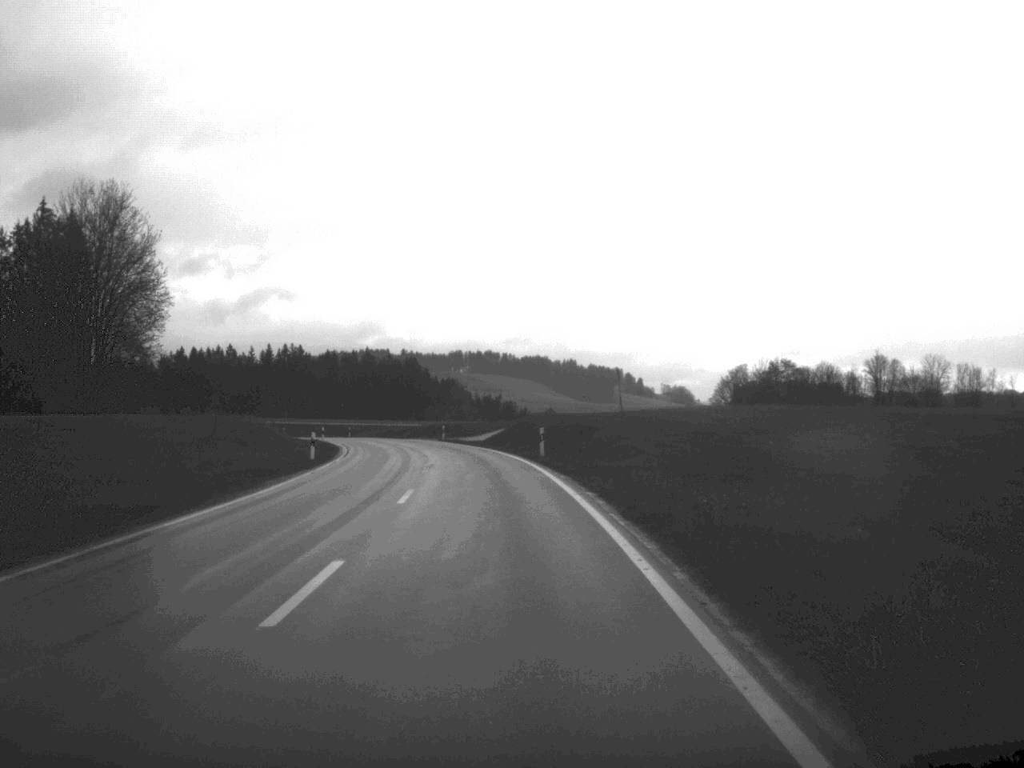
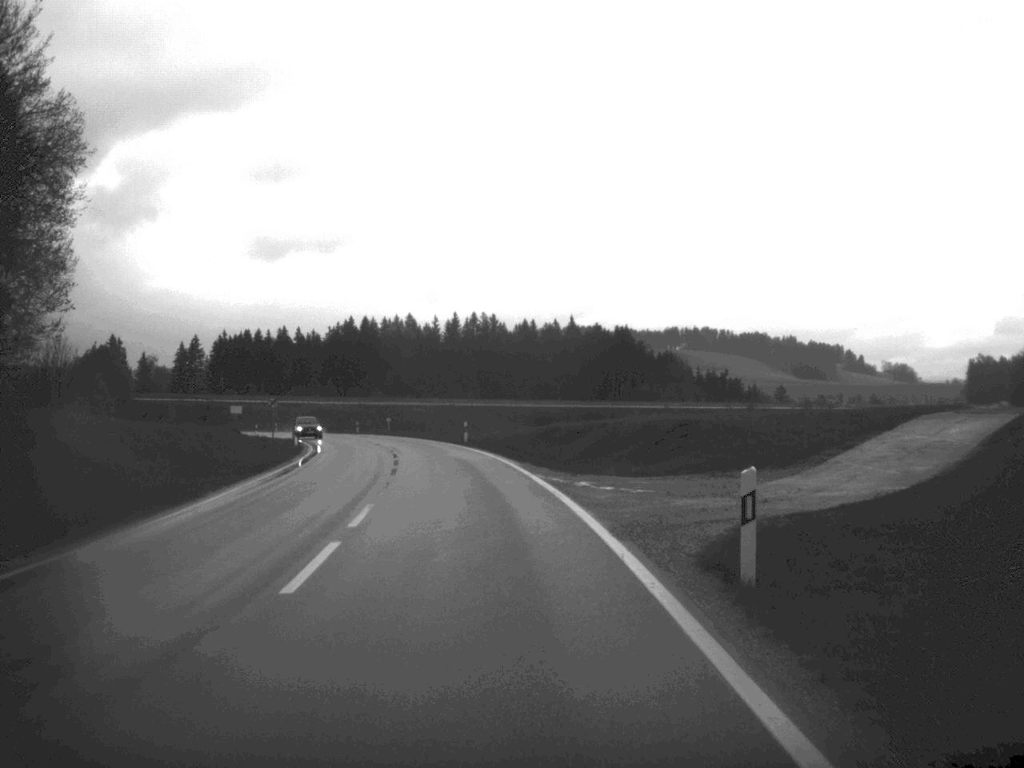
(-5.3, +69.7) m; -10°
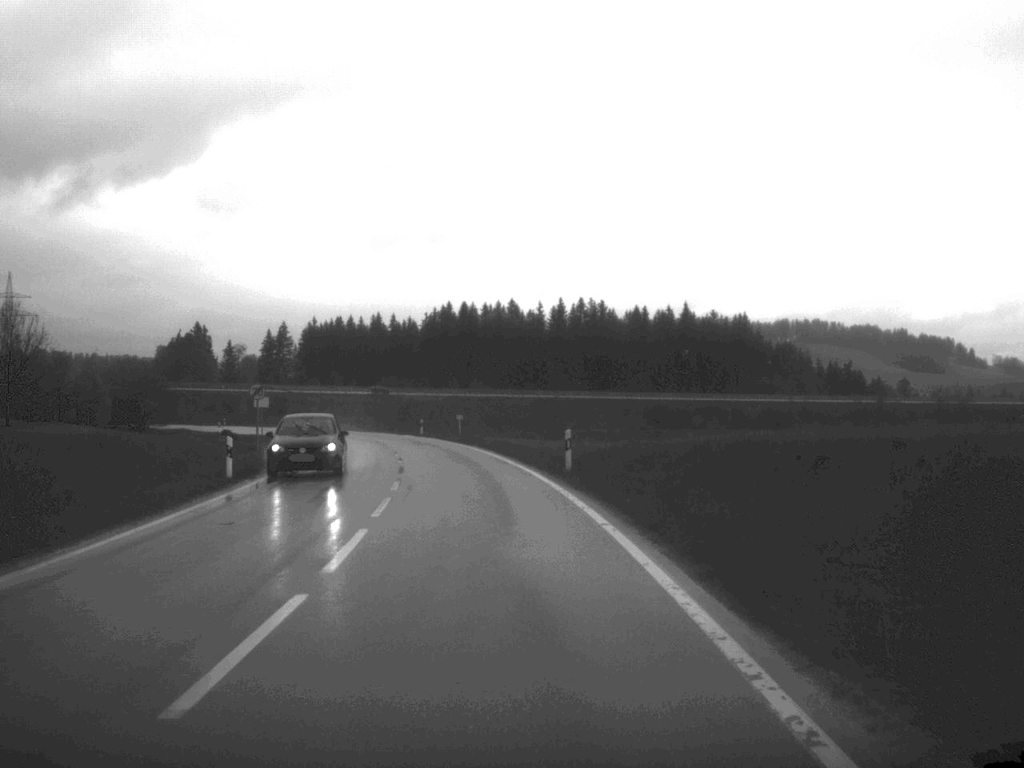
(-1.2, +28.3) m; -5°
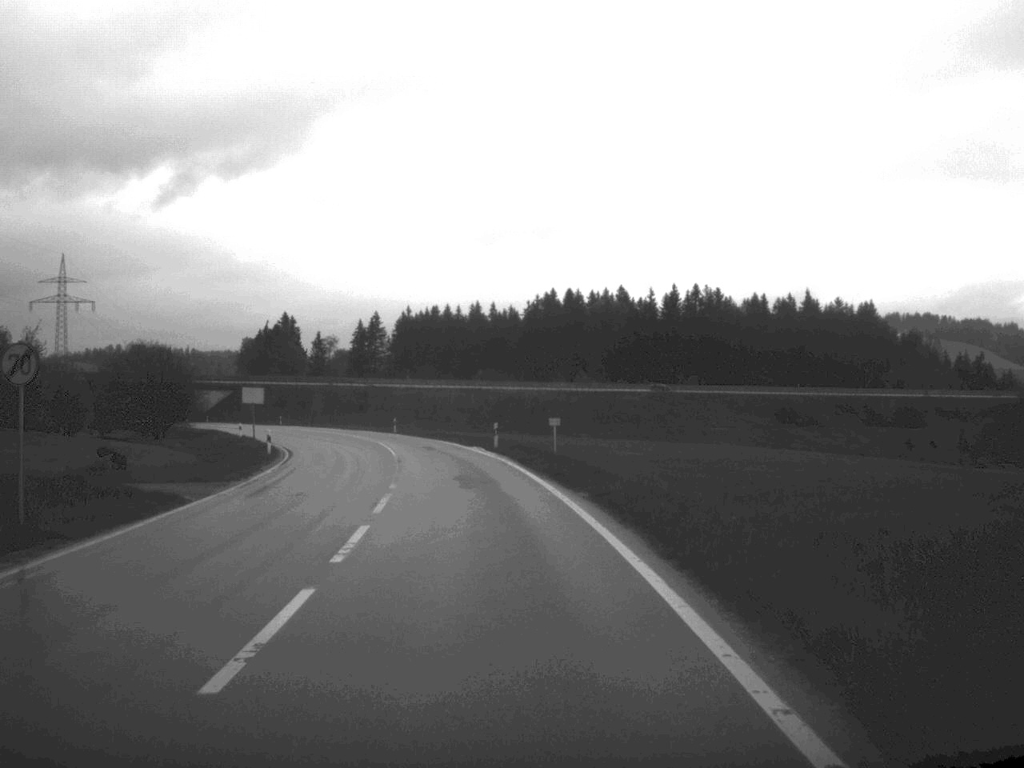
(-1.2, +28.6) m; -5°
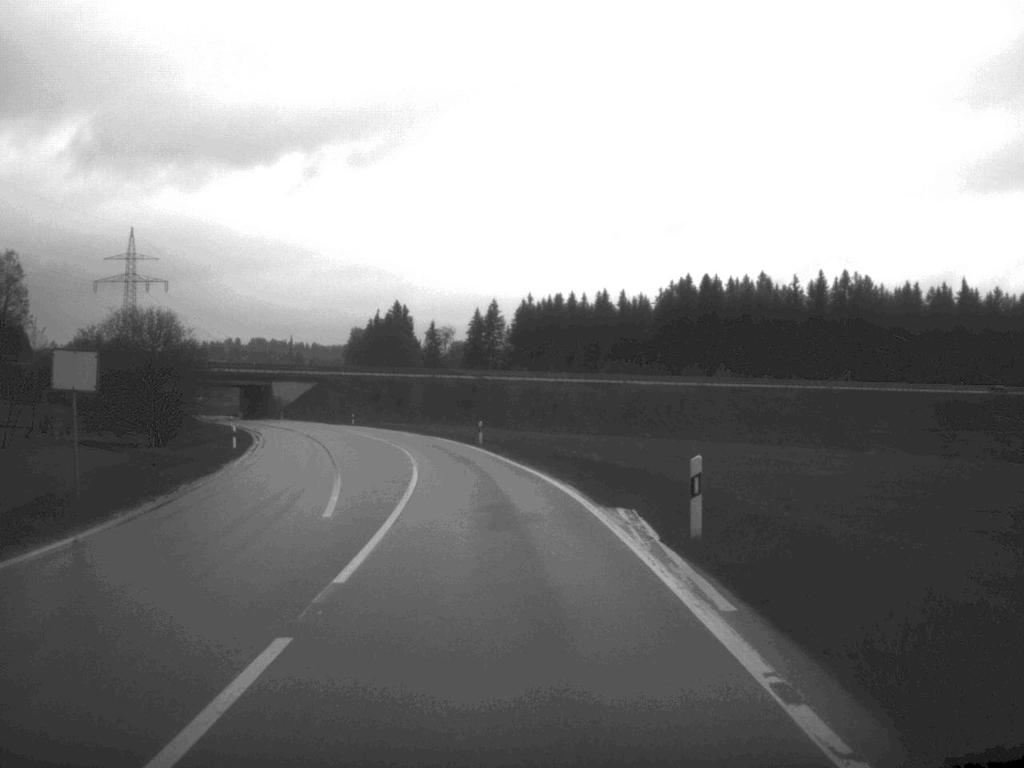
(-1.6, +32.0) m; -6°
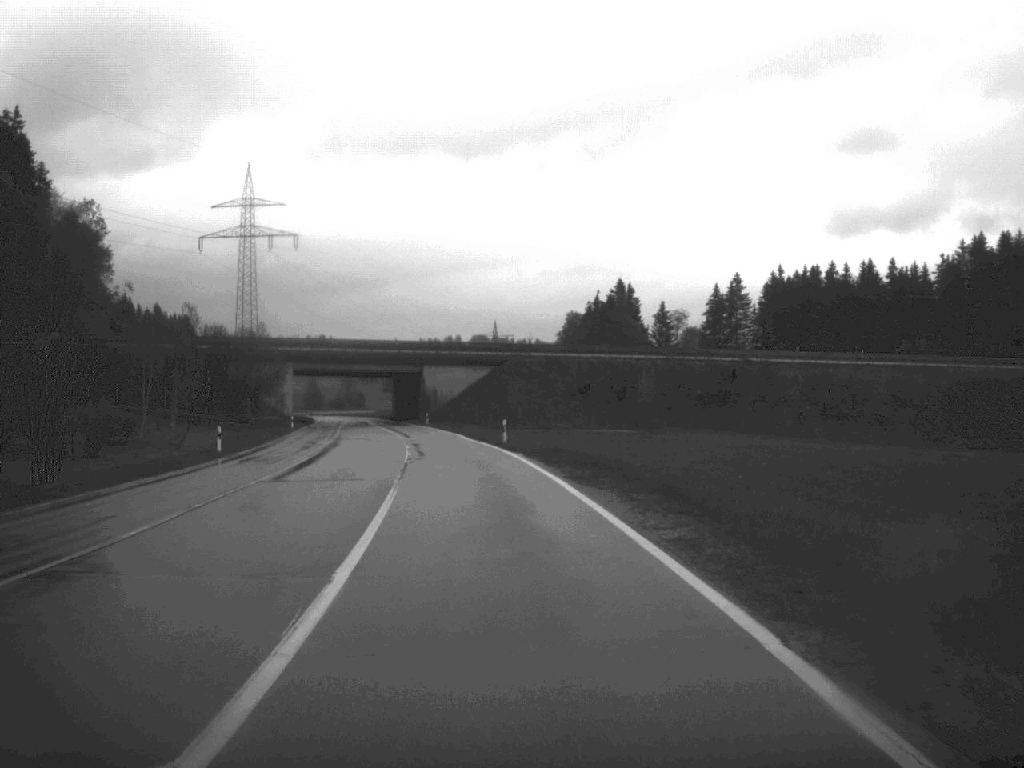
(-5.8, +62.9) m; -10°
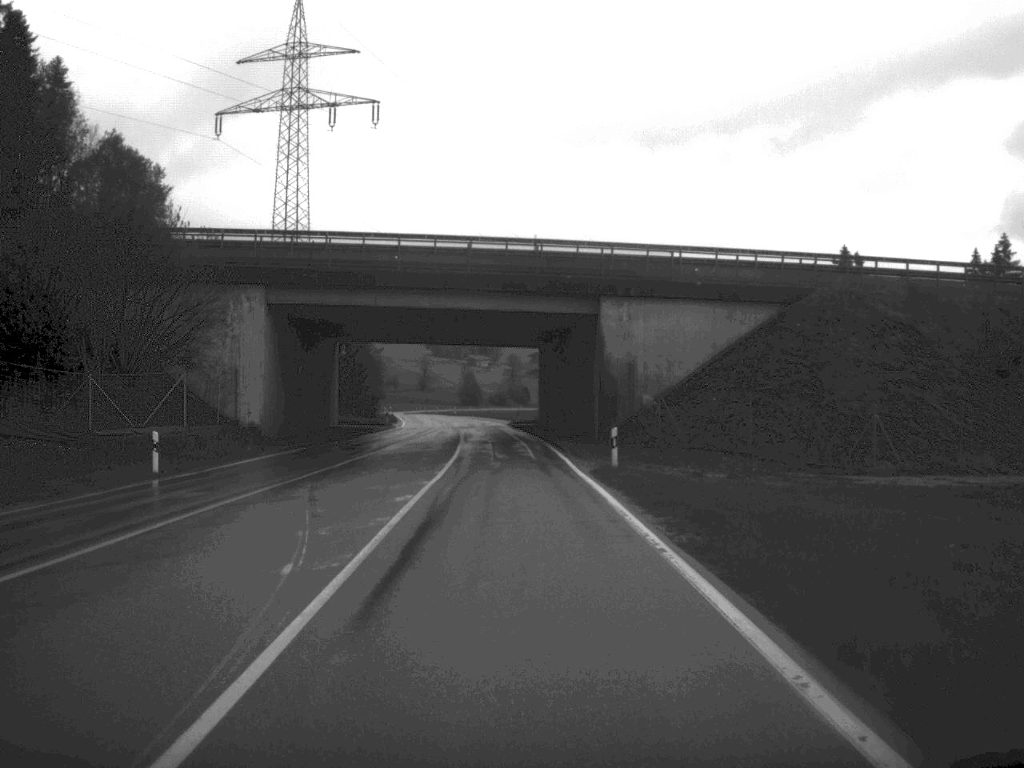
(-5.9, +71.1) m; -8°
